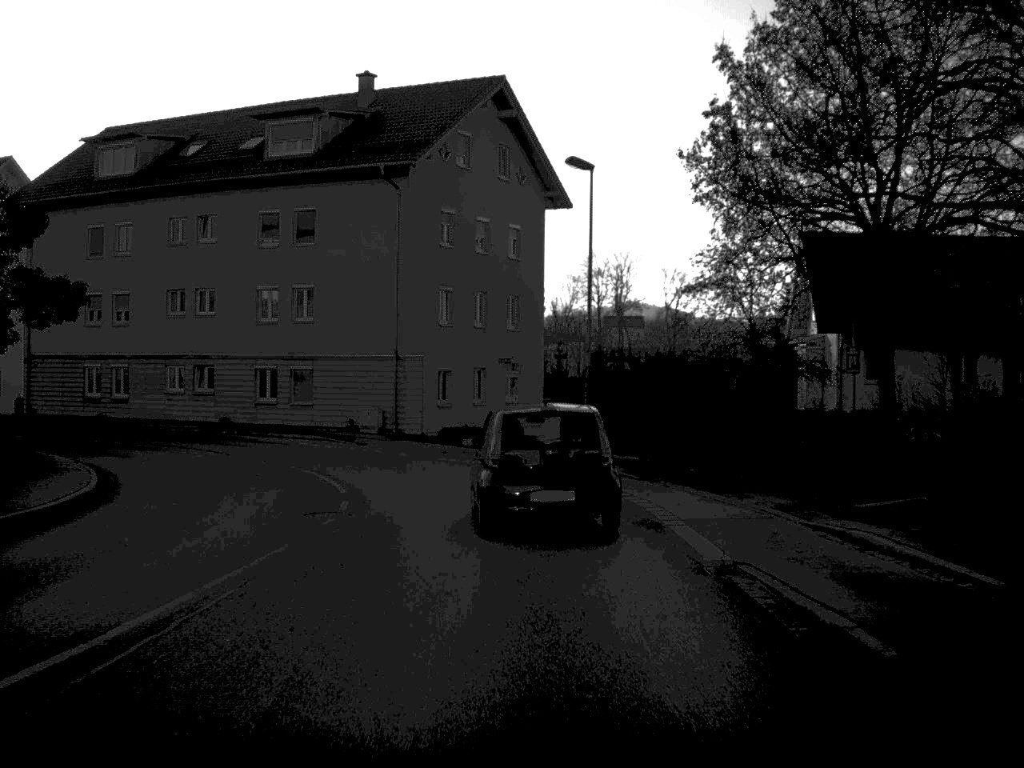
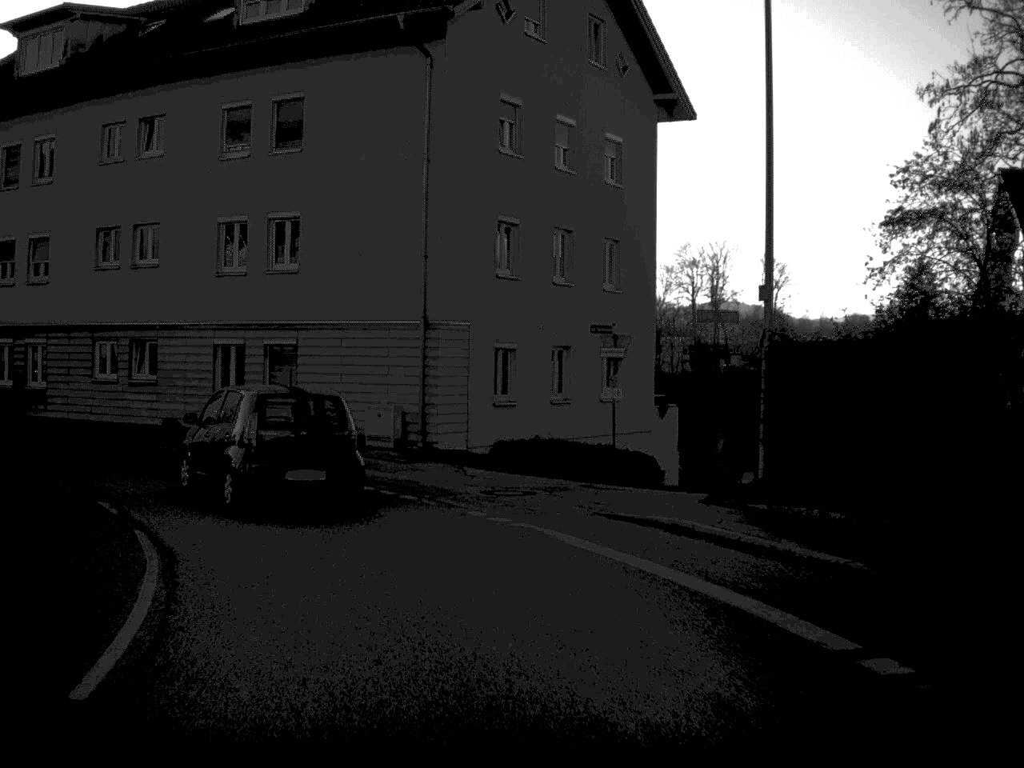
(-0.3, +15.8) m; -4°
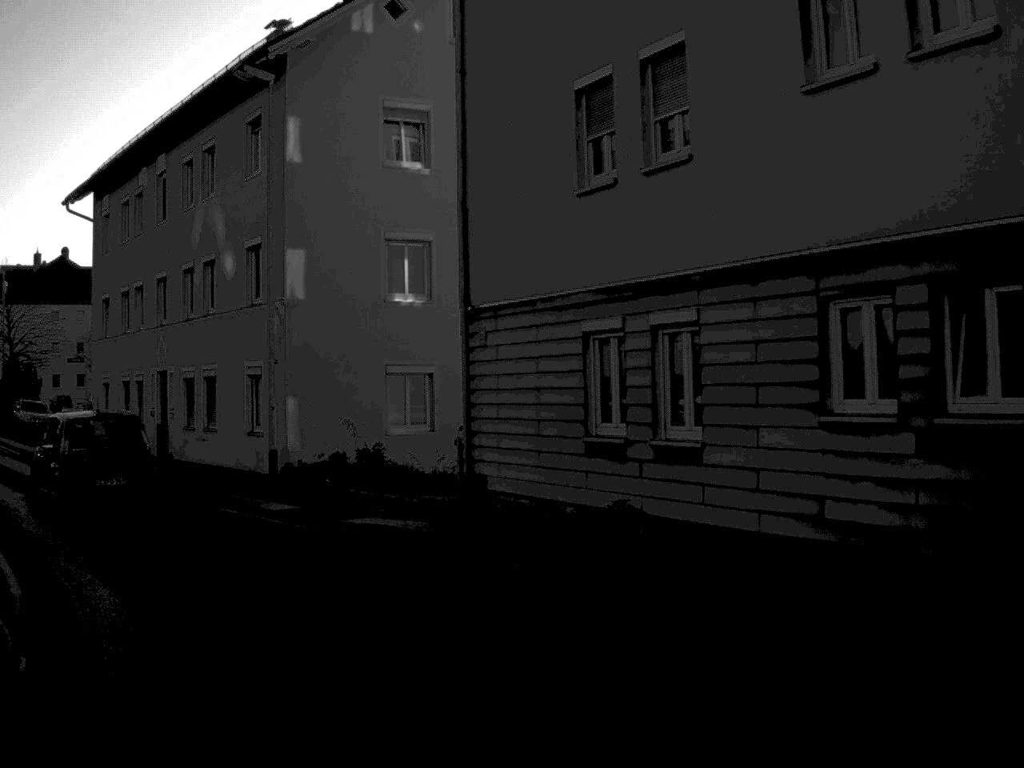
(-5.8, +20.7) m; -37°
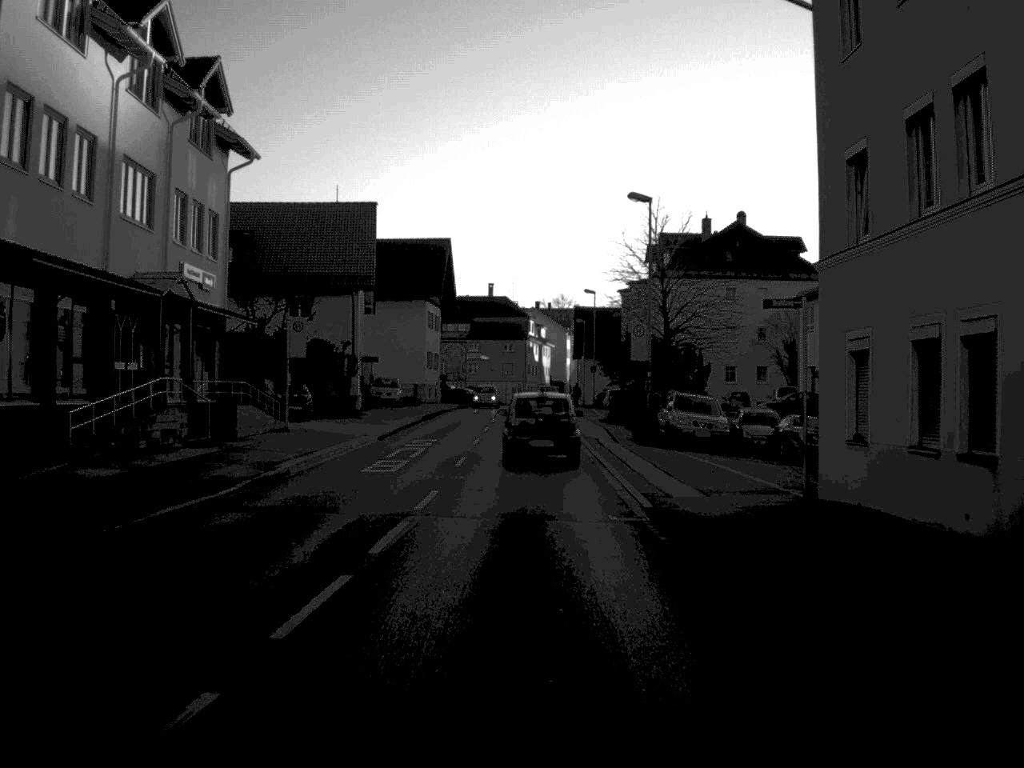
(-7.4, +21.5) m; -29°
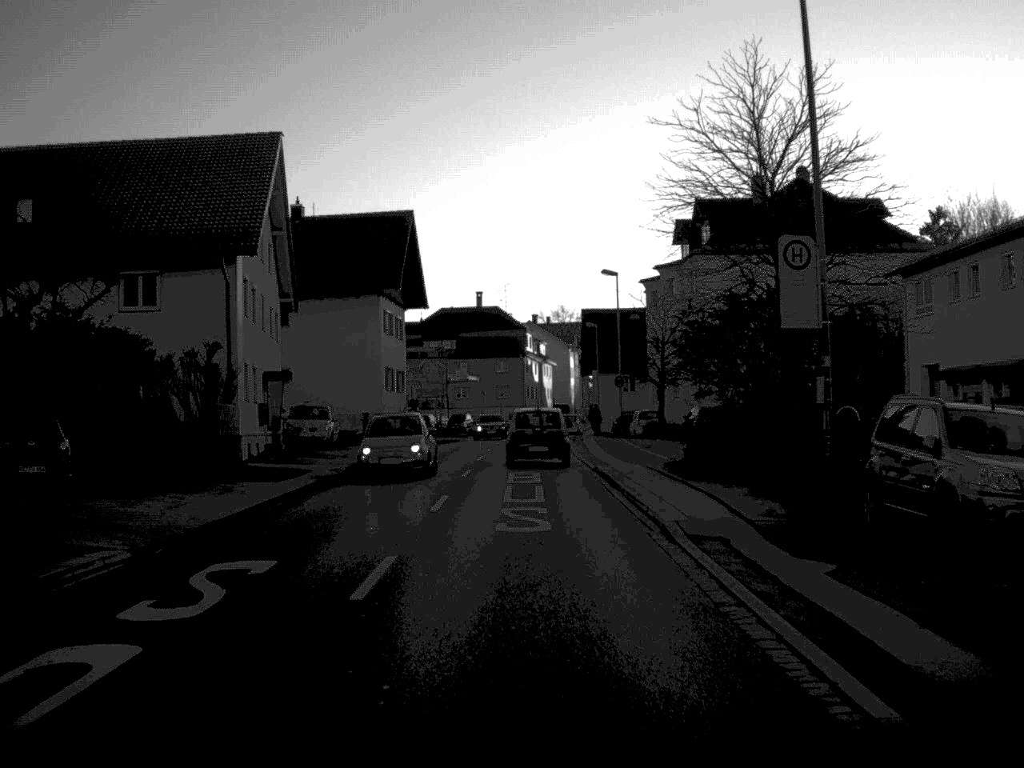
(0.0, +24.7) m; 0°
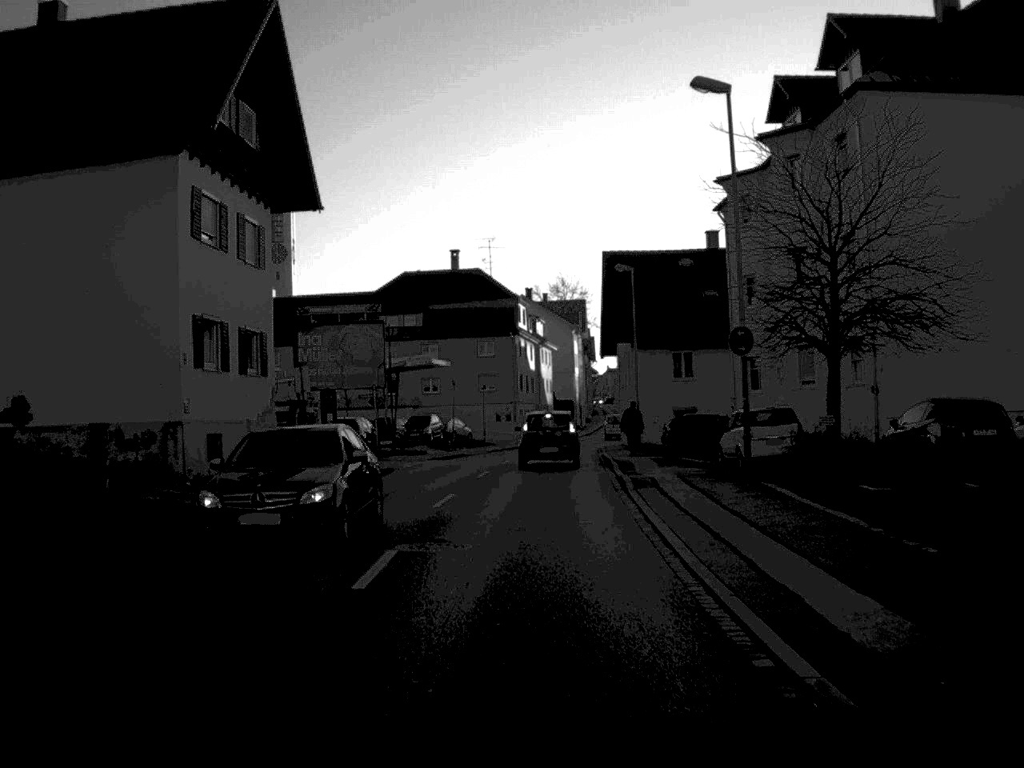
(0.0, +34.7) m; 0°
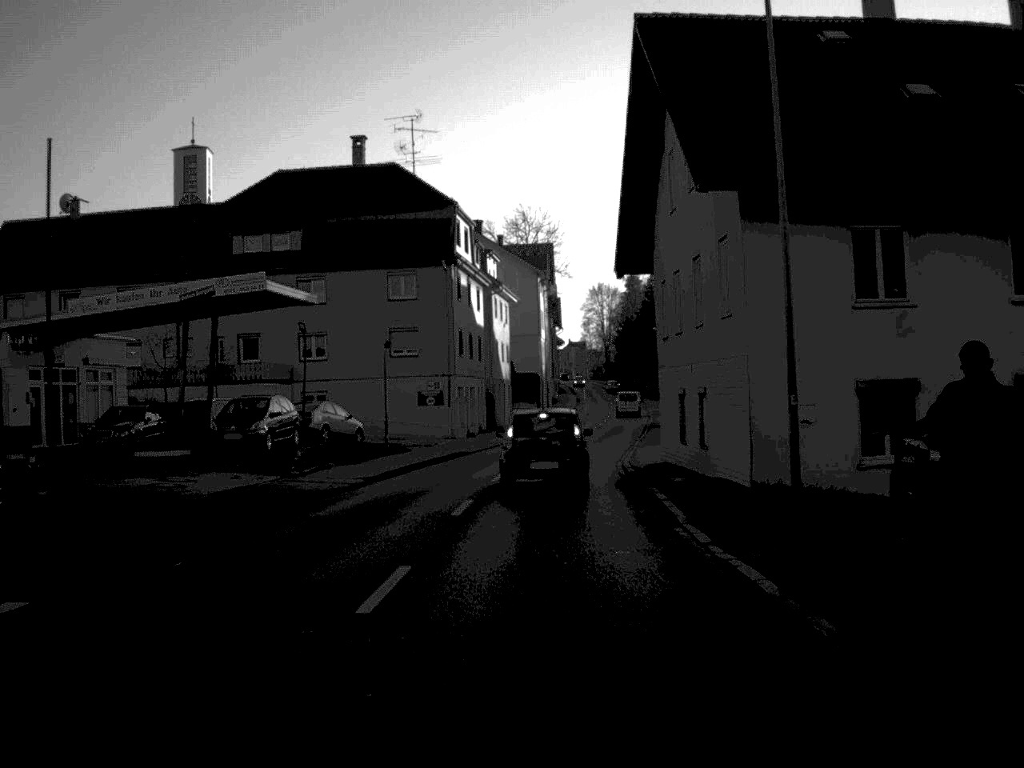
(+0.5, +37.1) m; +2°
